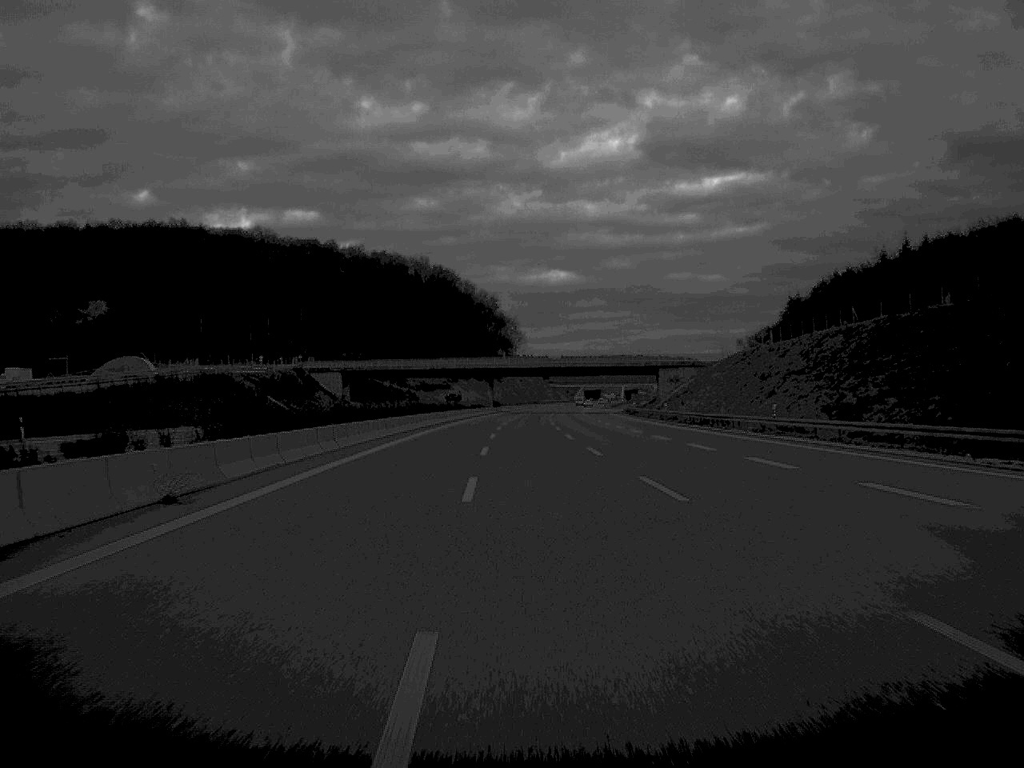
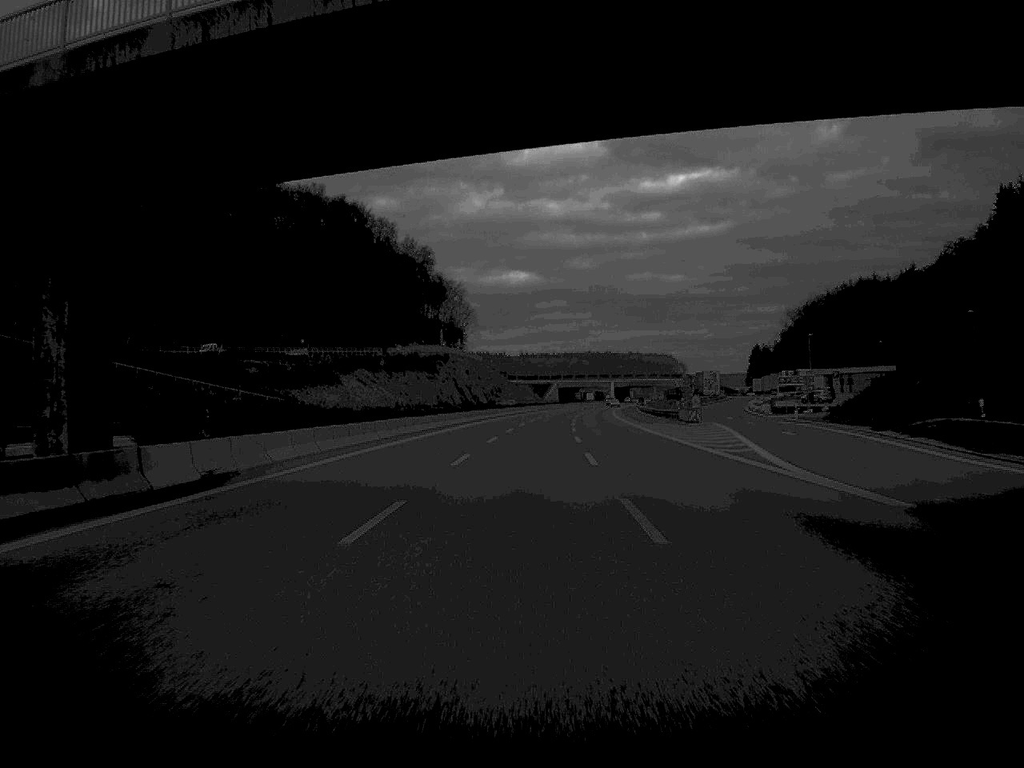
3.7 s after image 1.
(+1.9, +166.3) m; +2°
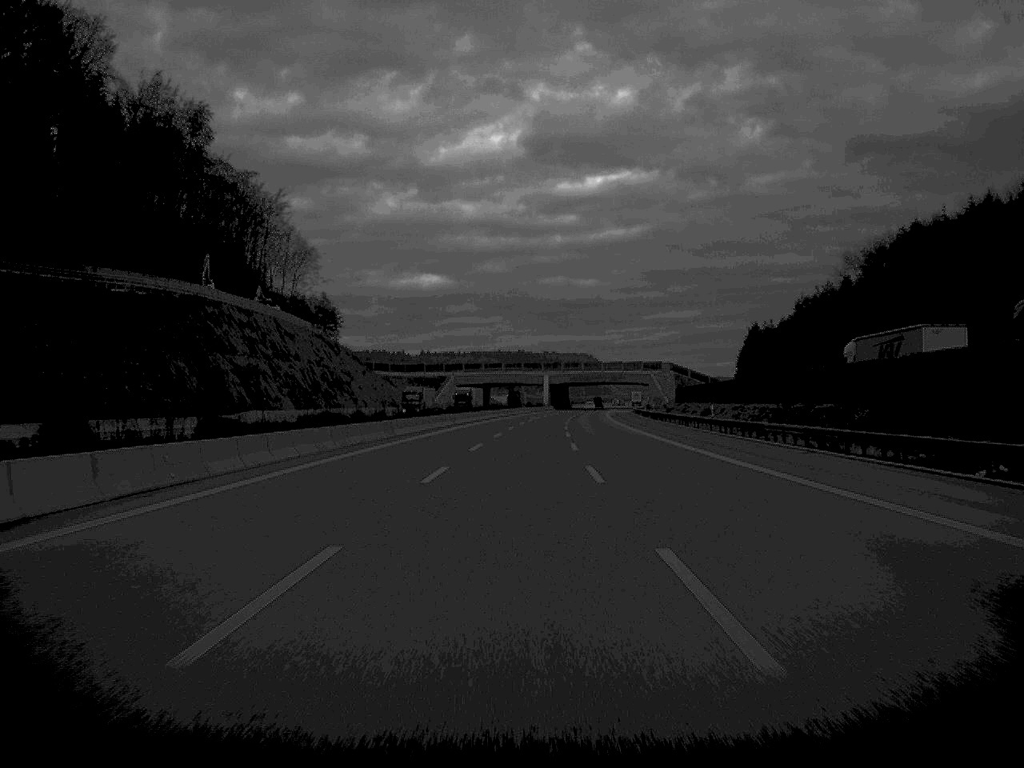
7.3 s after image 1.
(+6.0, +166.2) m; +4°
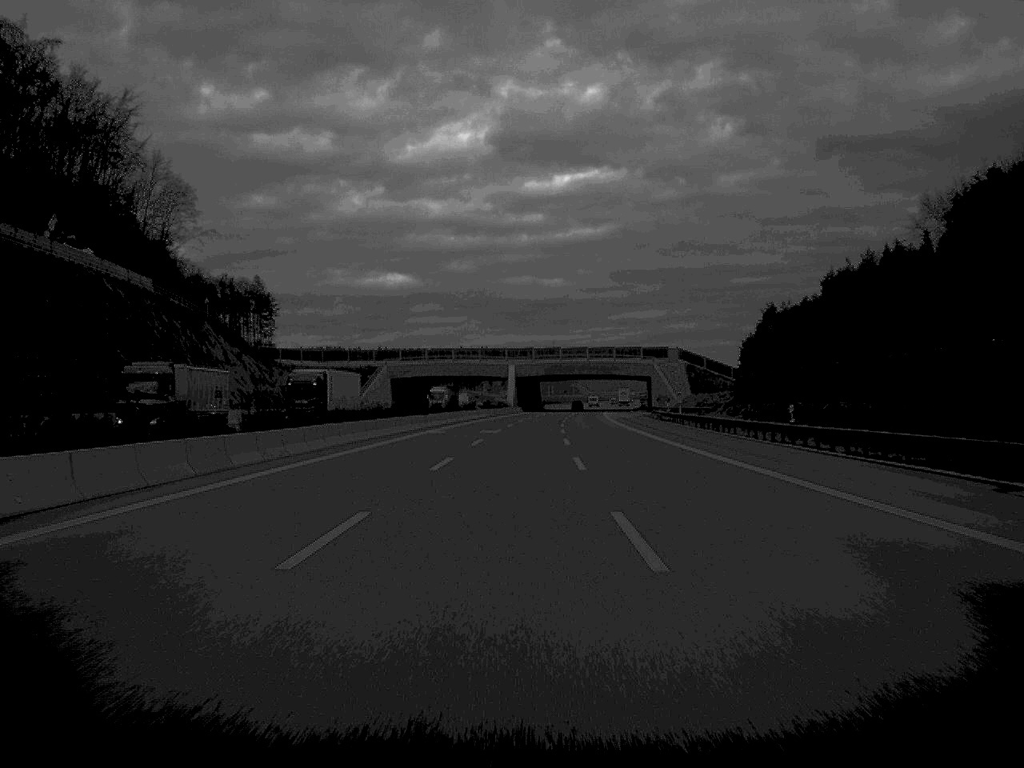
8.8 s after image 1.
(+0.9, +66.6) m; +2°
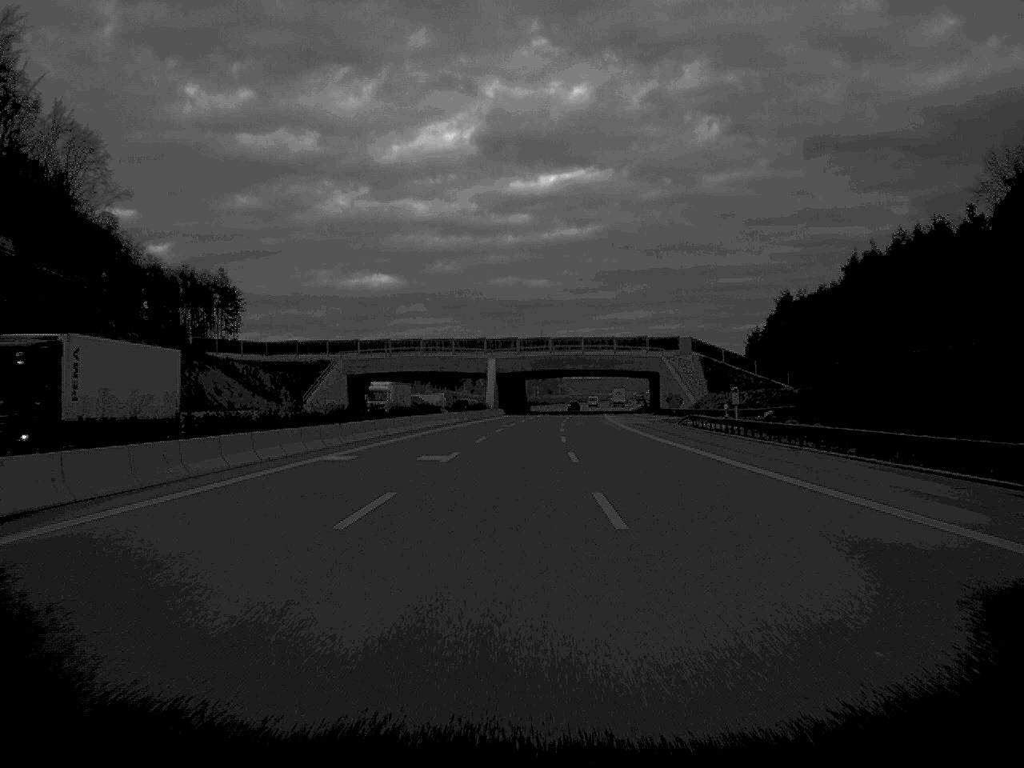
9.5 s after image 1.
(+0.2, +31.8) m; +1°
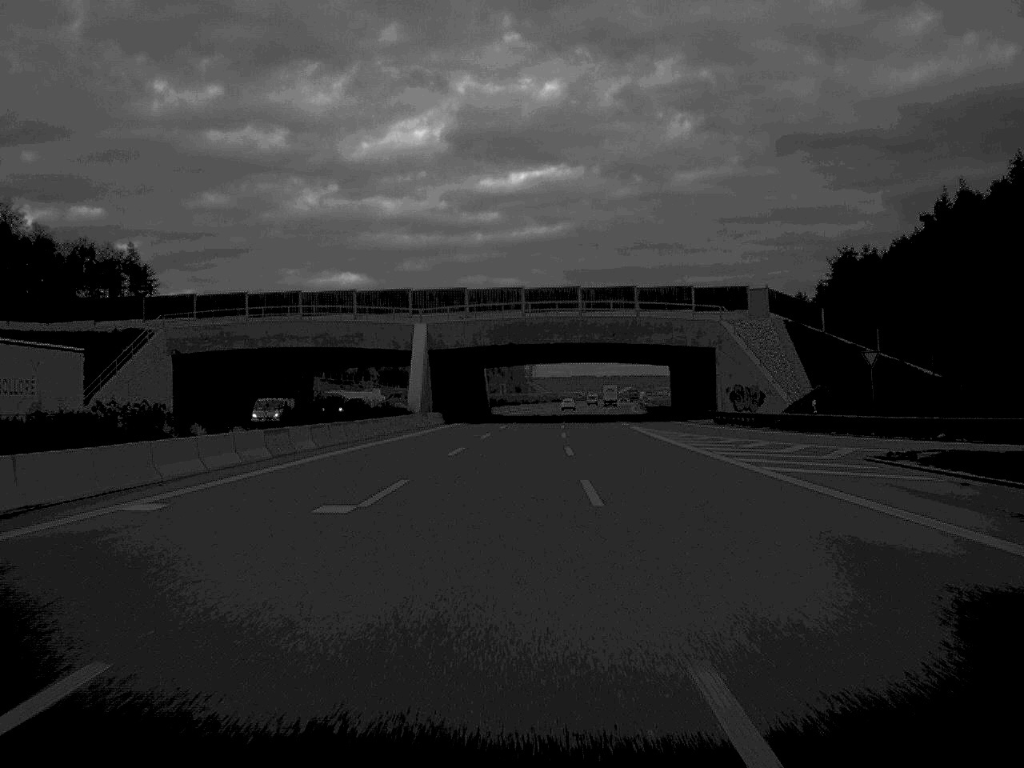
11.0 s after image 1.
(+0.9, +67.9) m; +1°
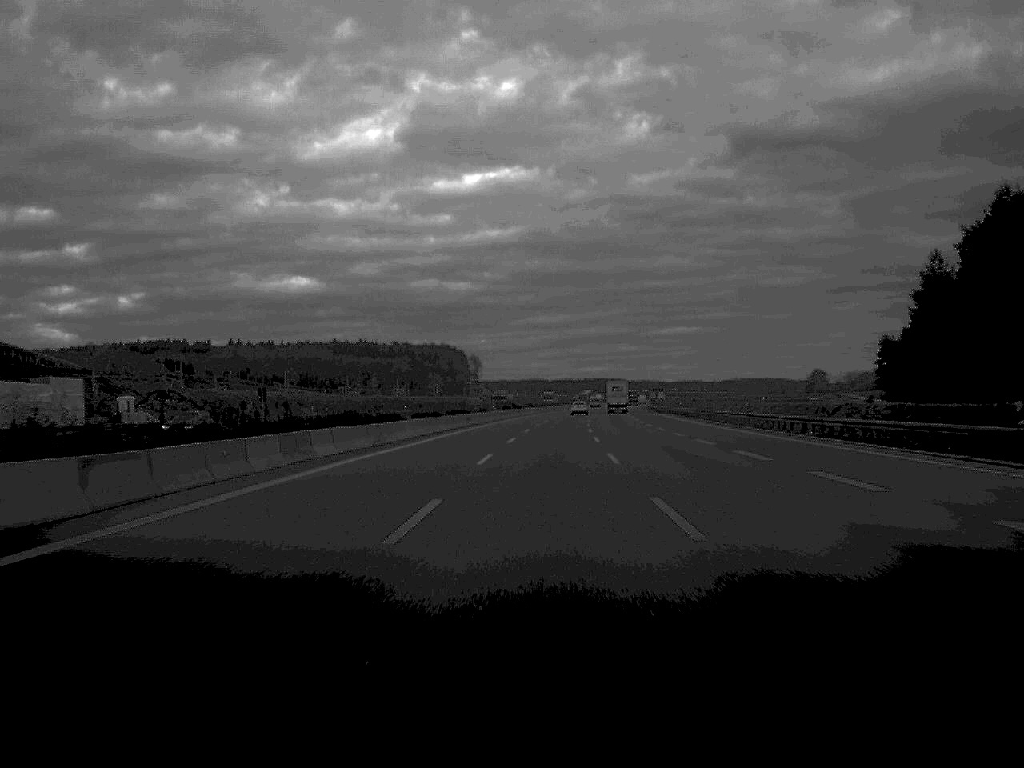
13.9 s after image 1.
(+2.6, +127.8) m; +2°
